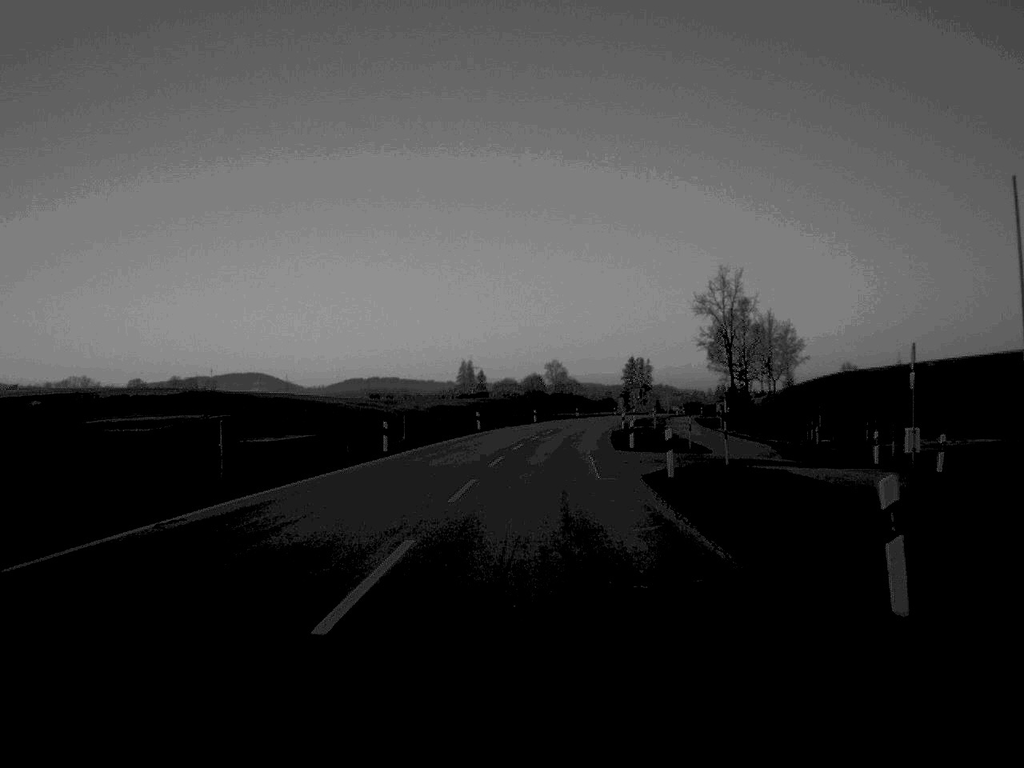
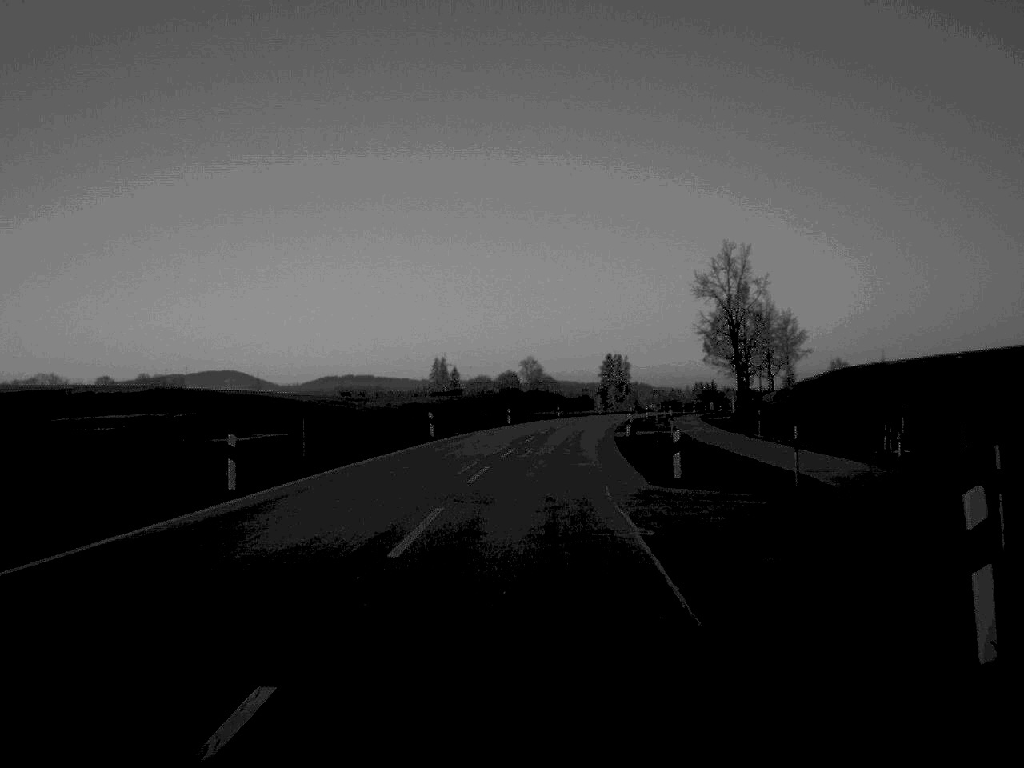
(+0.2, +19.4) m; +1°
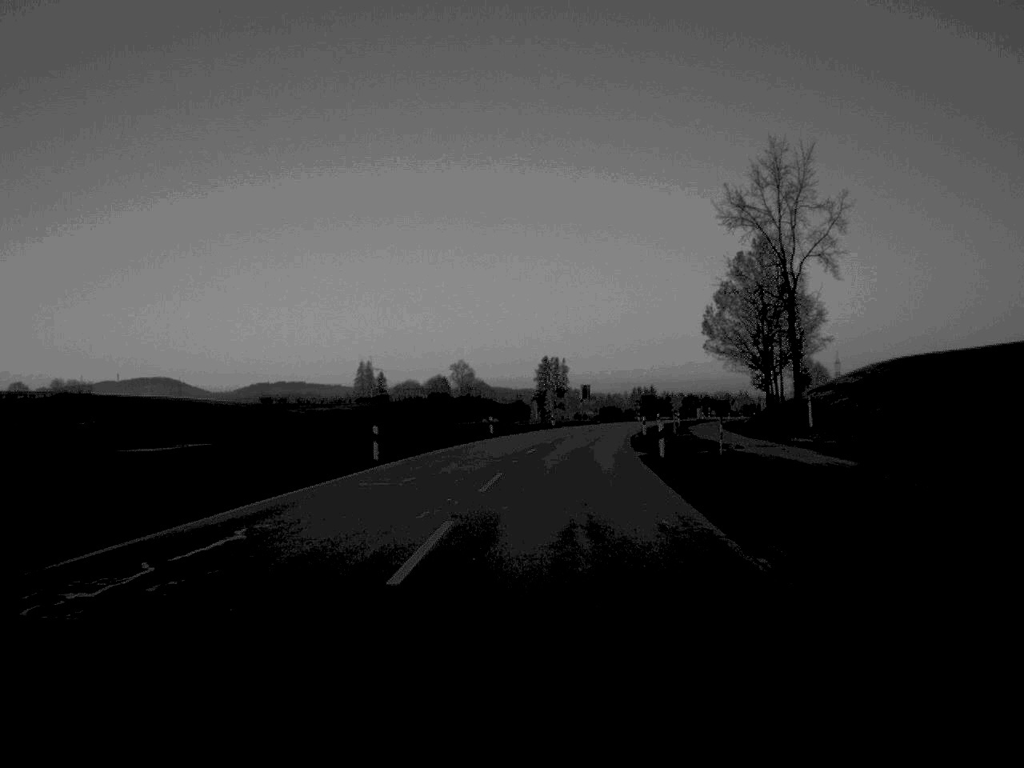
(+1.2, +49.3) m; +3°
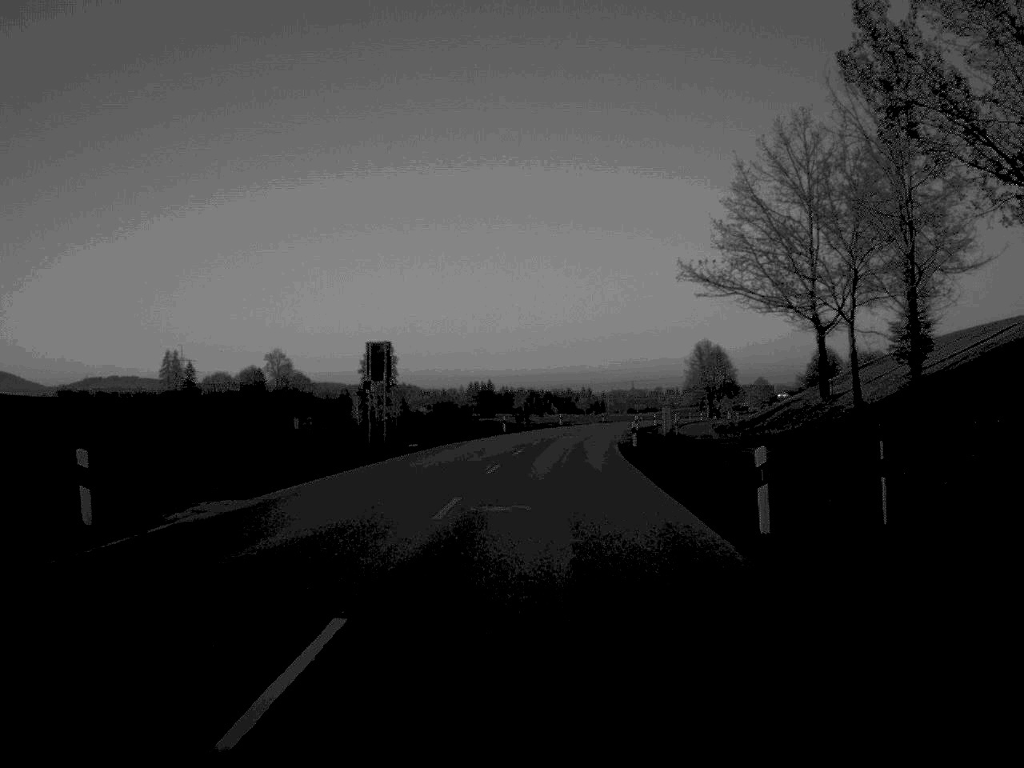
(+5.5, +84.0) m; +7°
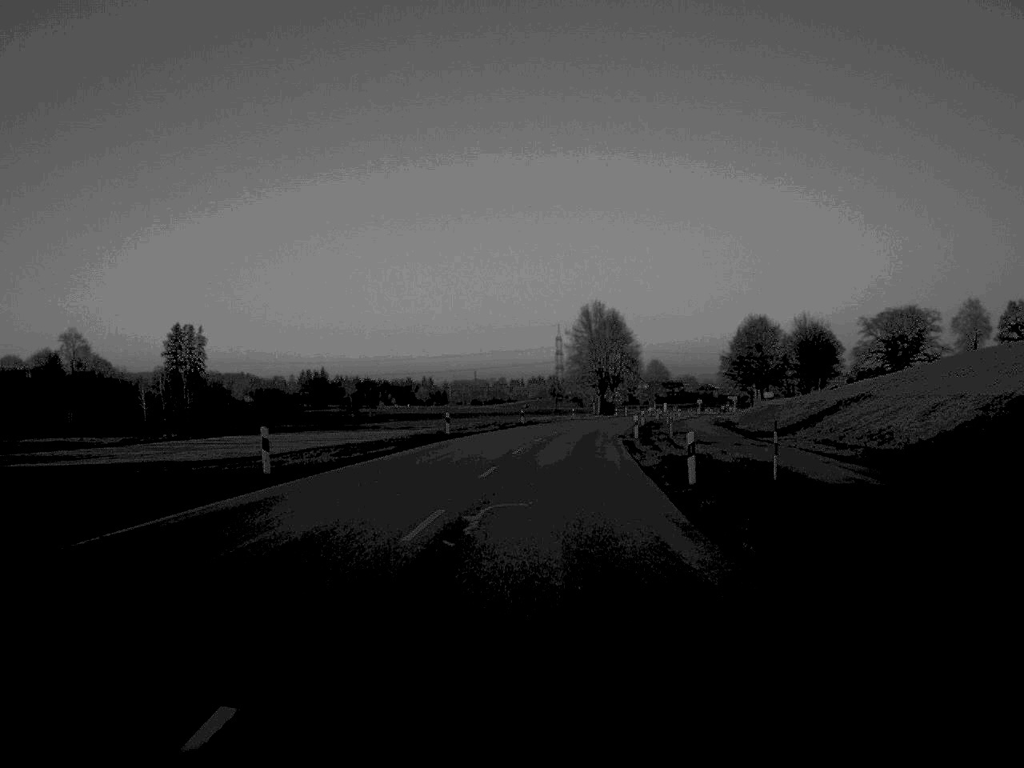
(+5.0, +86.2) m; +7°
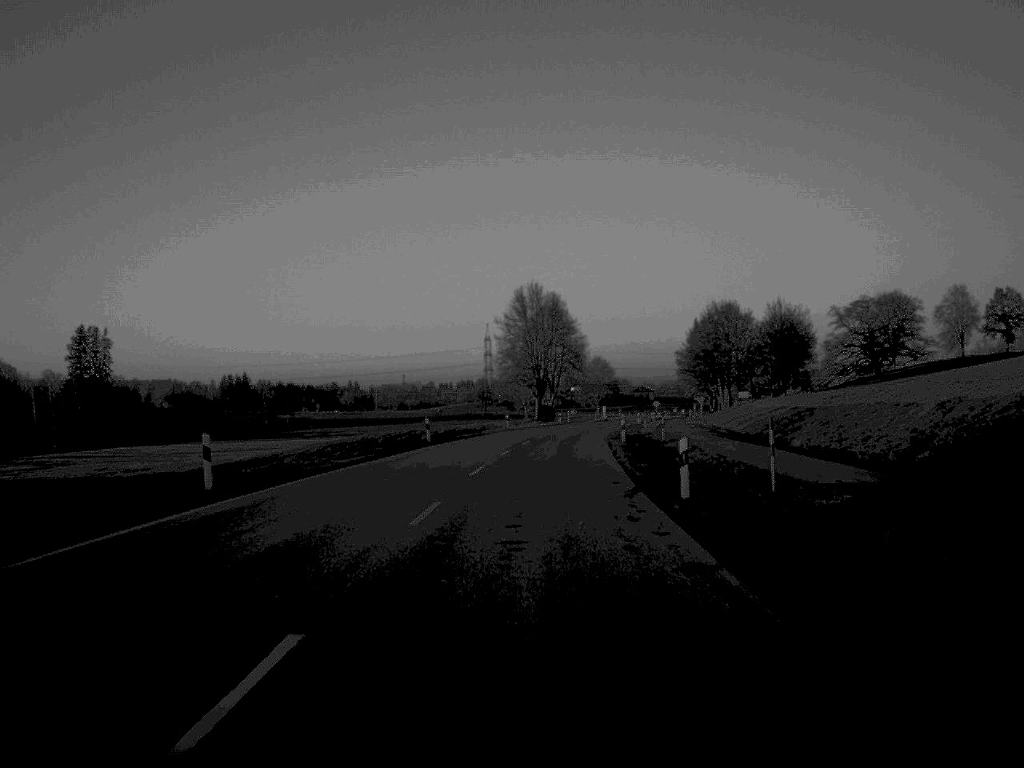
(+0.9, +33.7) m; +3°
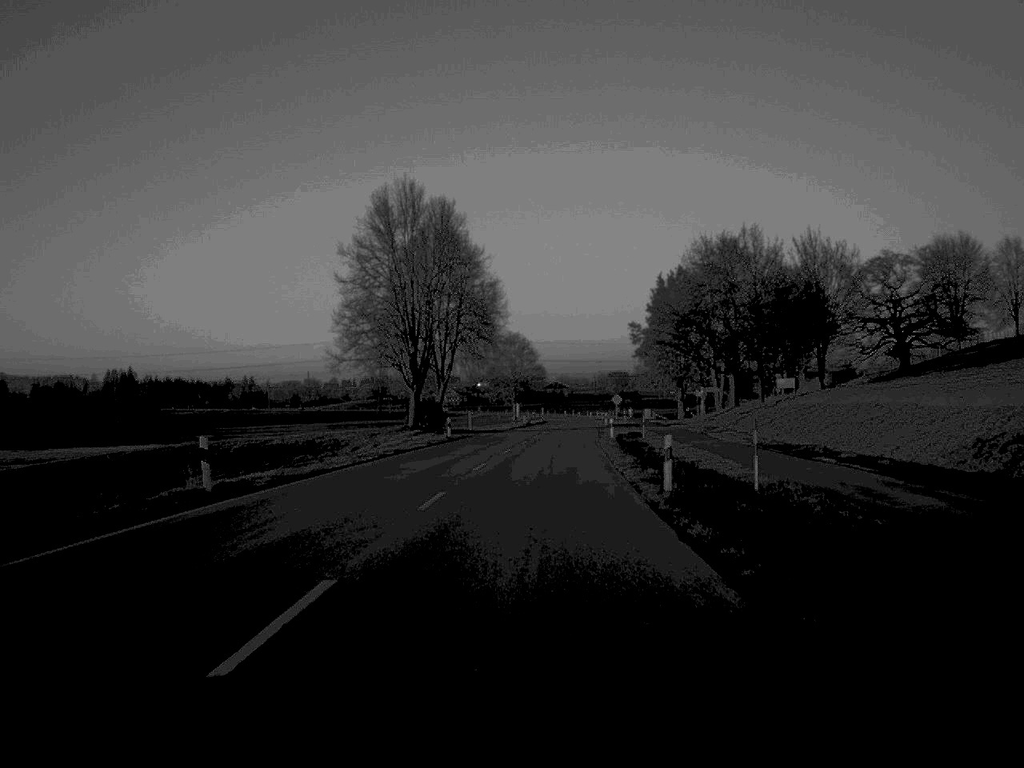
(+2.7, +68.7) m; +4°
